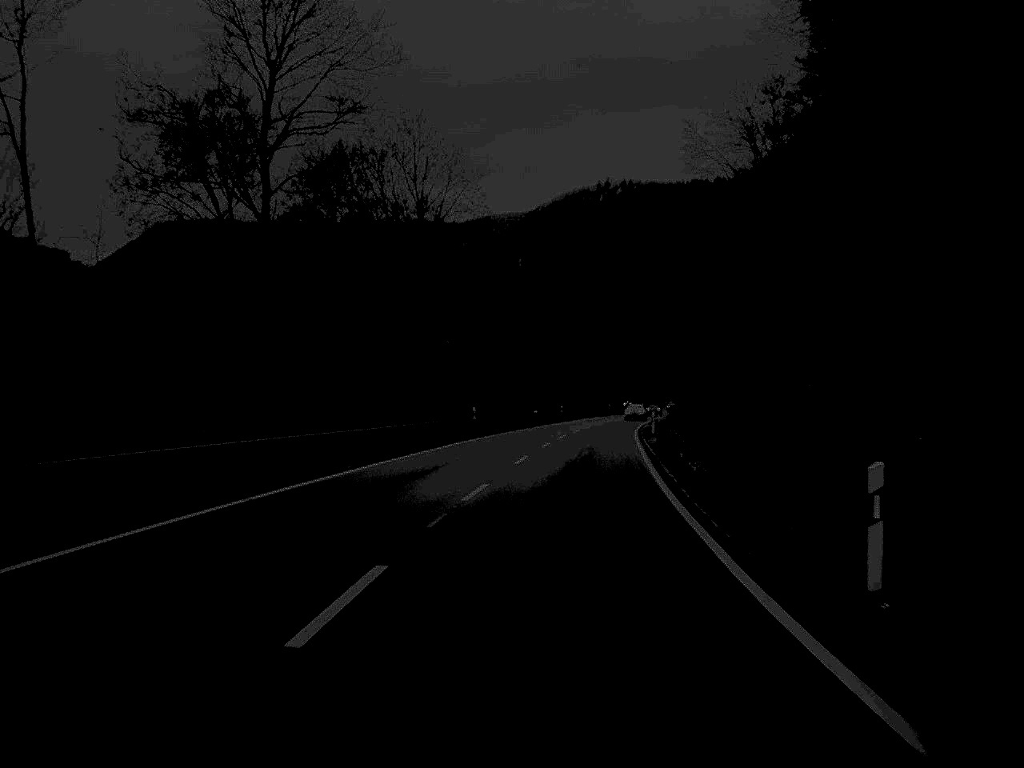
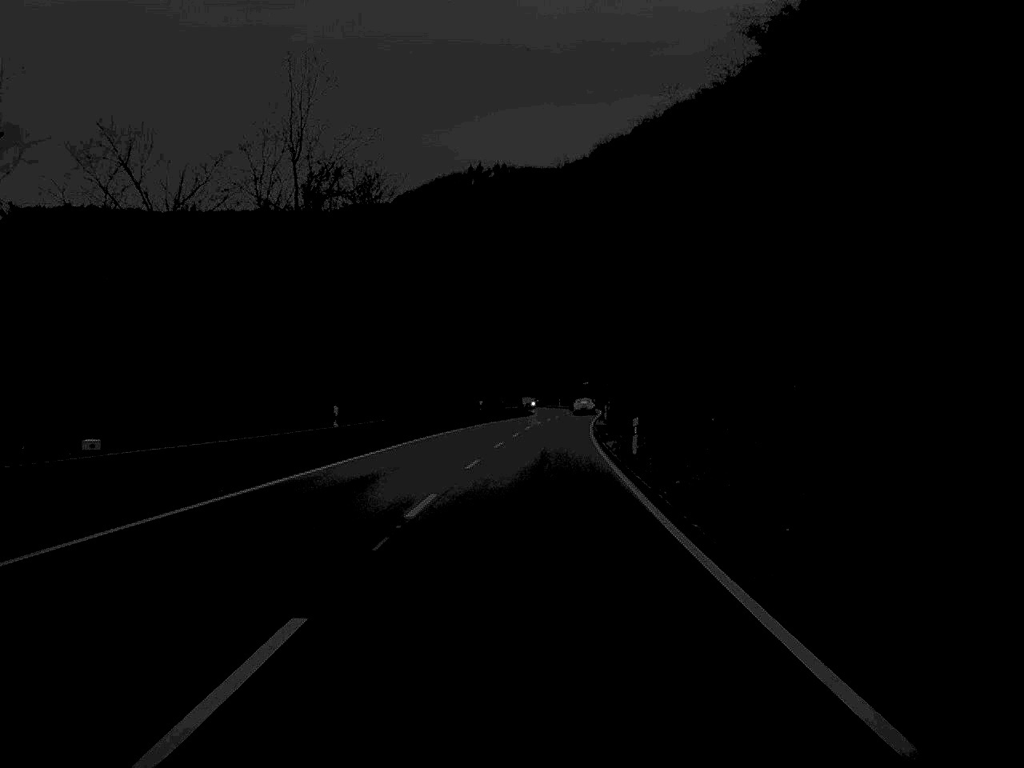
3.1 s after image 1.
(+4.7, +74.4) m; +6°
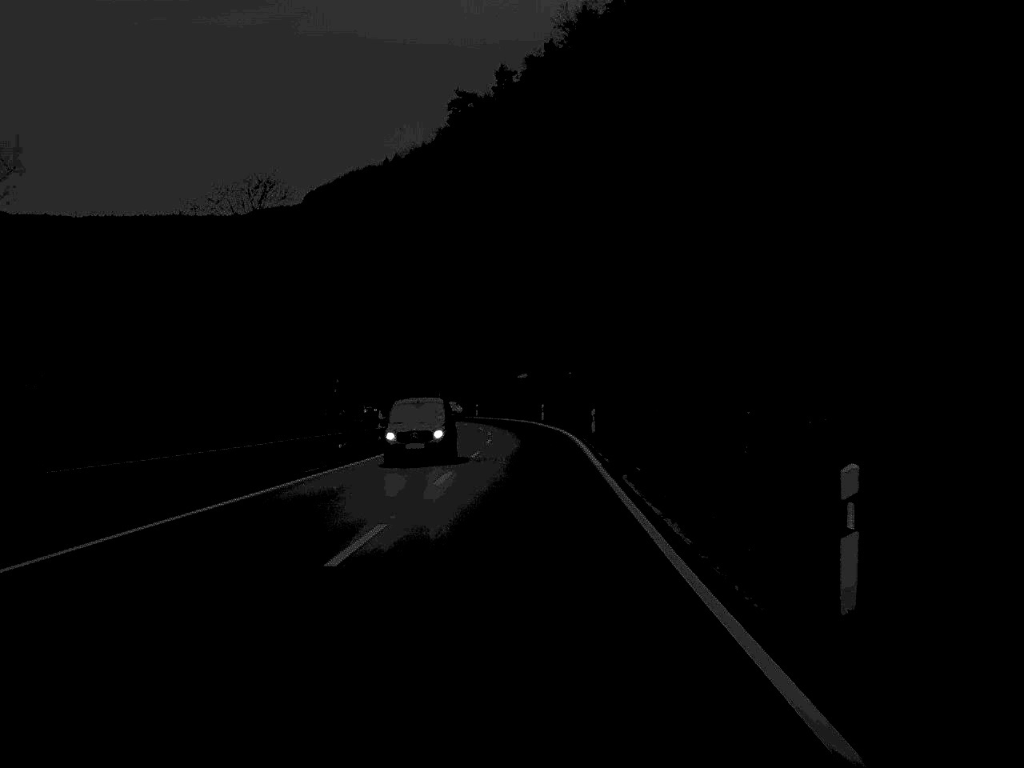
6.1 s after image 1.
(+2.7, +76.5) m; +3°
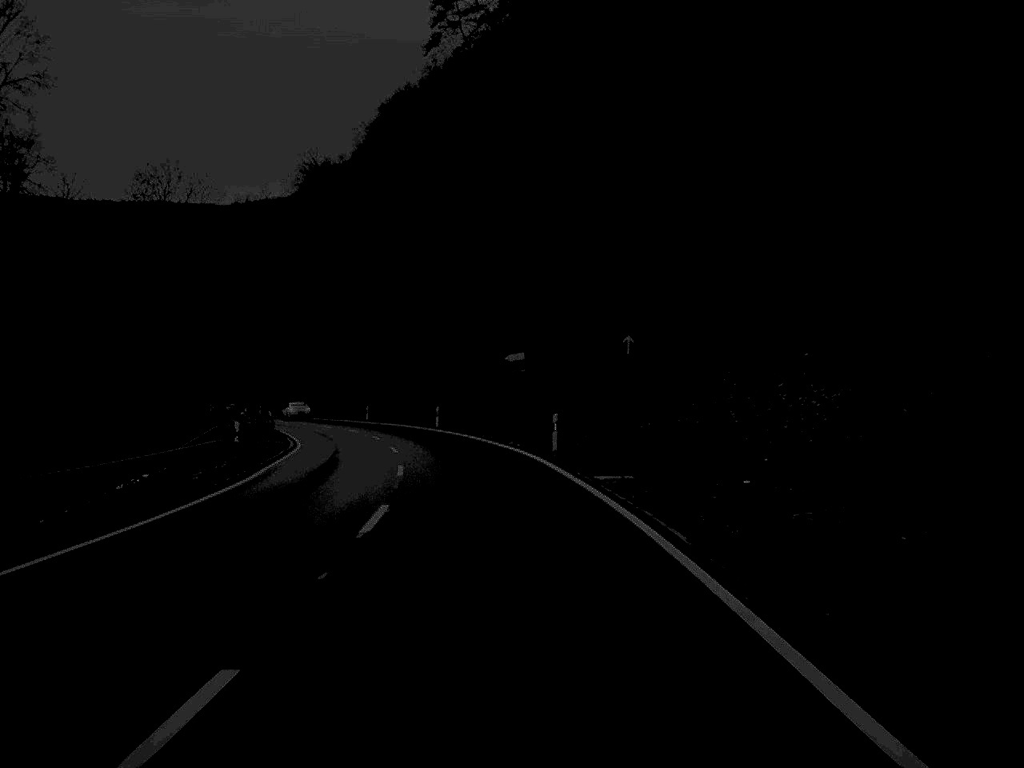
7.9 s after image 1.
(+0.2, +44.6) m; 0°
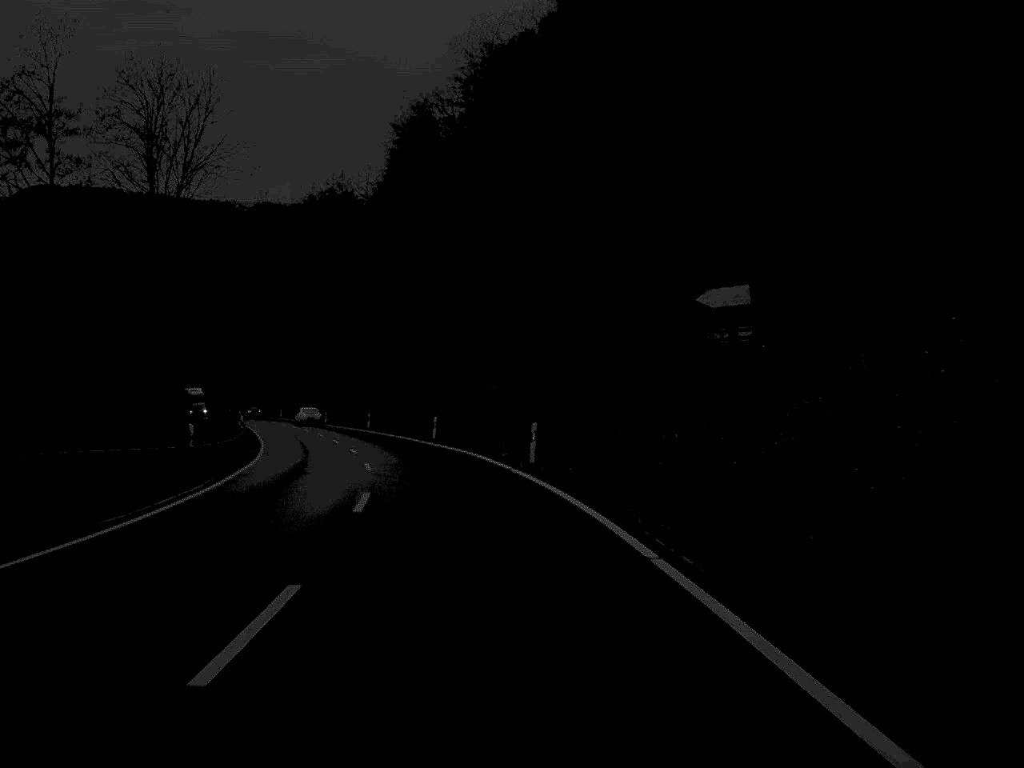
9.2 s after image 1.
(-1.4, +32.2) m; -6°
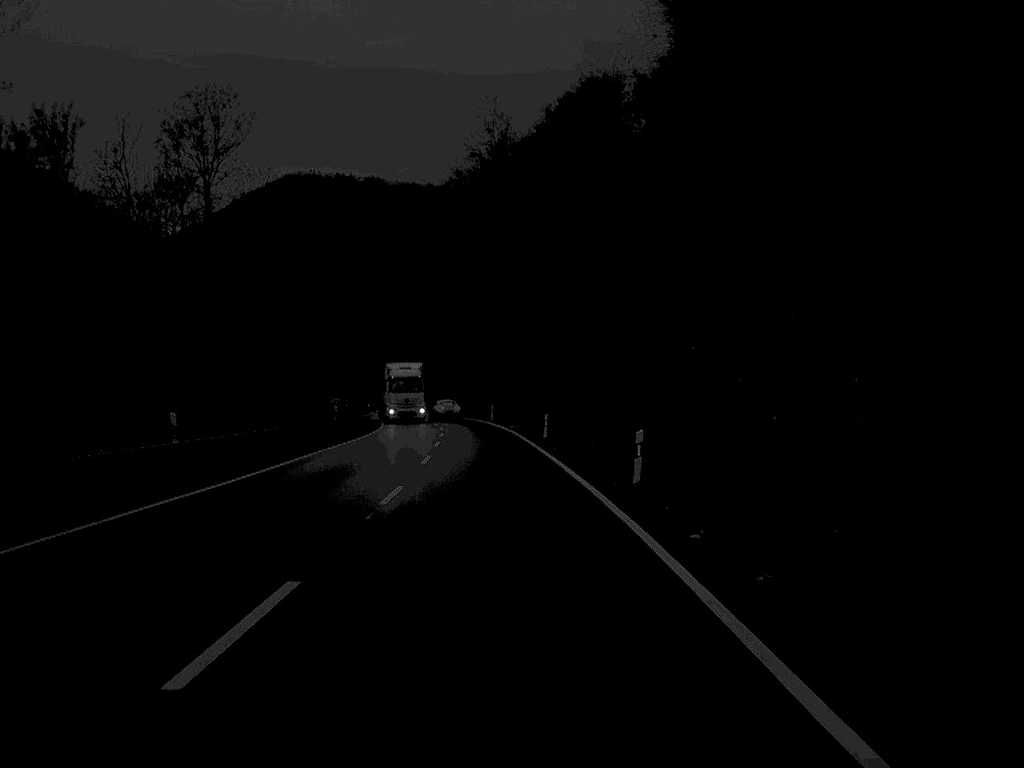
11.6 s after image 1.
(-7.1, +60.0) m; -12°
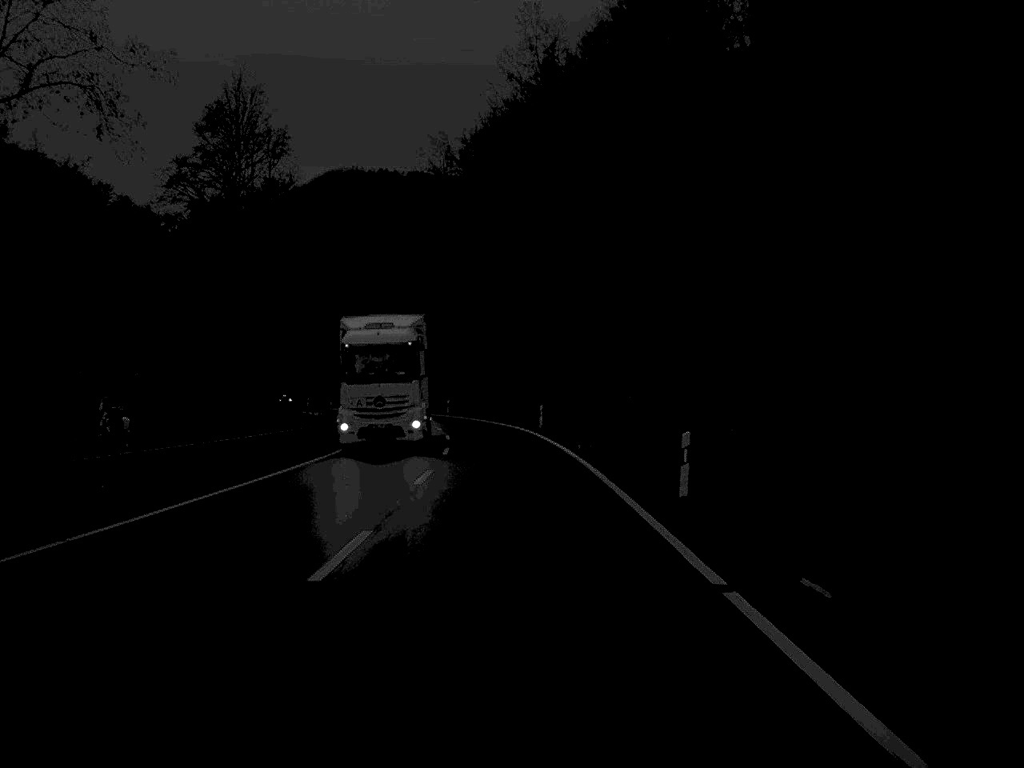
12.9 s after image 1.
(-0.7, +31.9) m; -2°
